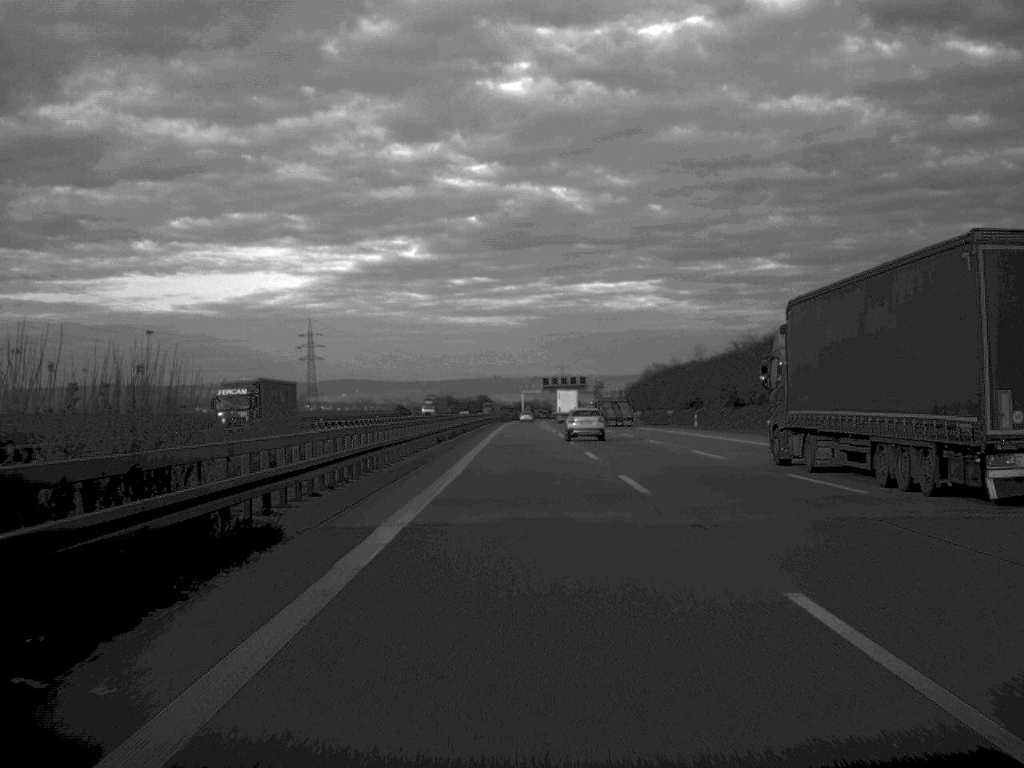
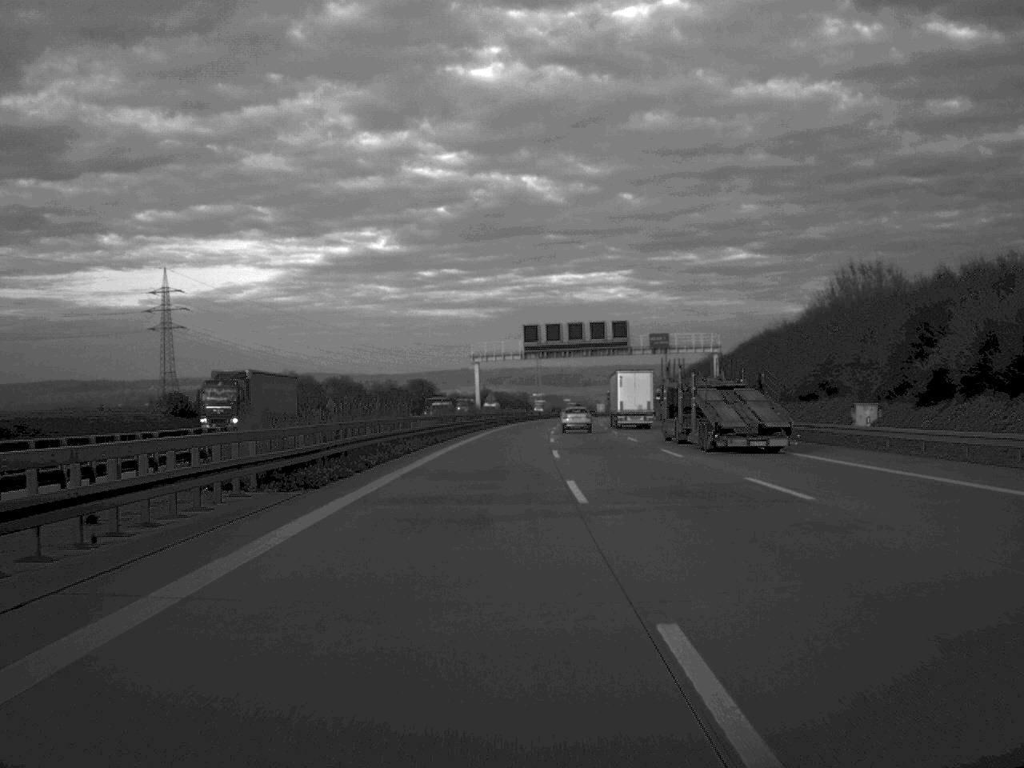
(+0.7, +153.6) m; +1°
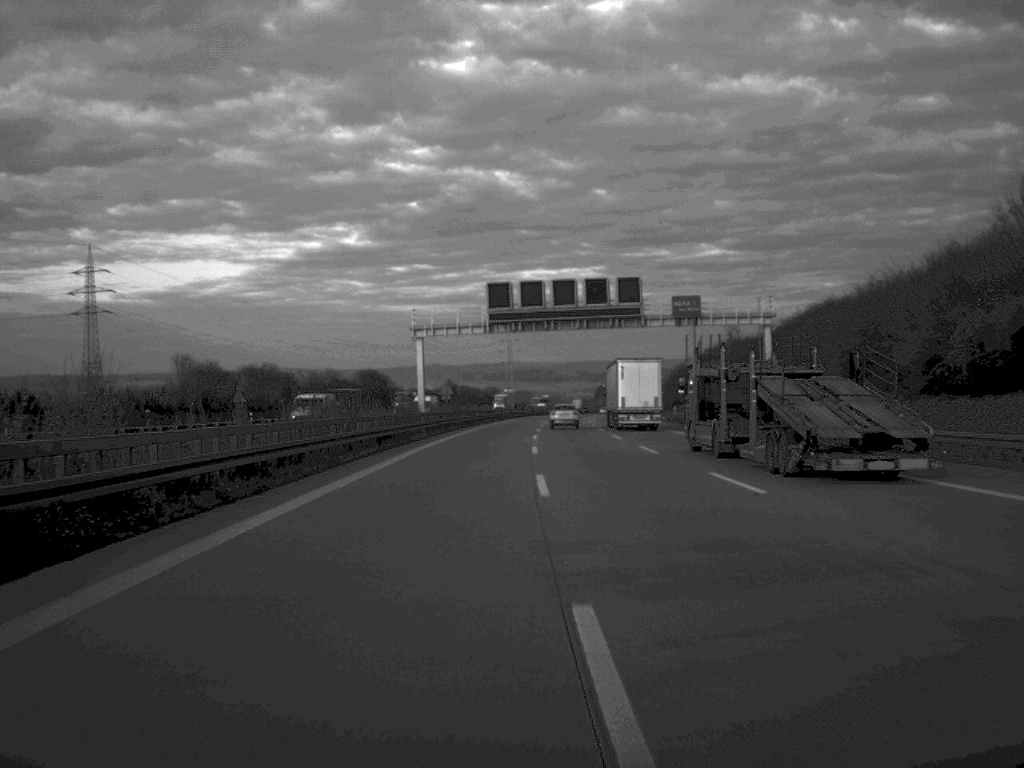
(+0.4, +34.8) m; +1°
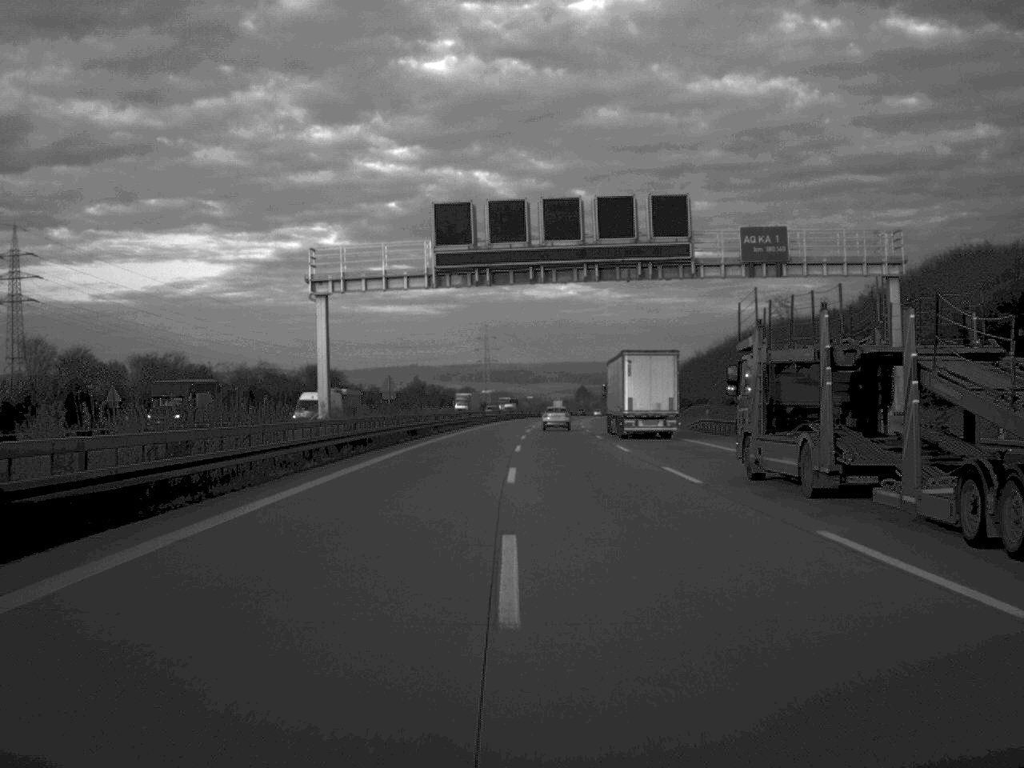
(+0.3, +30.7) m; +1°
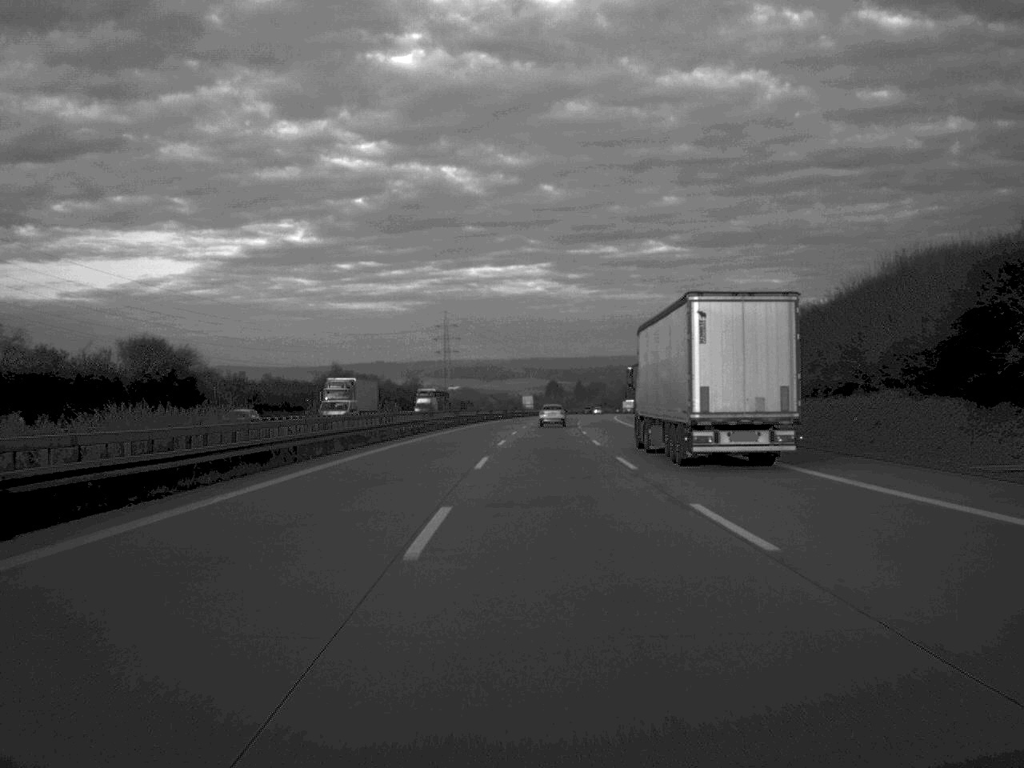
(+0.9, +64.7) m; +1°
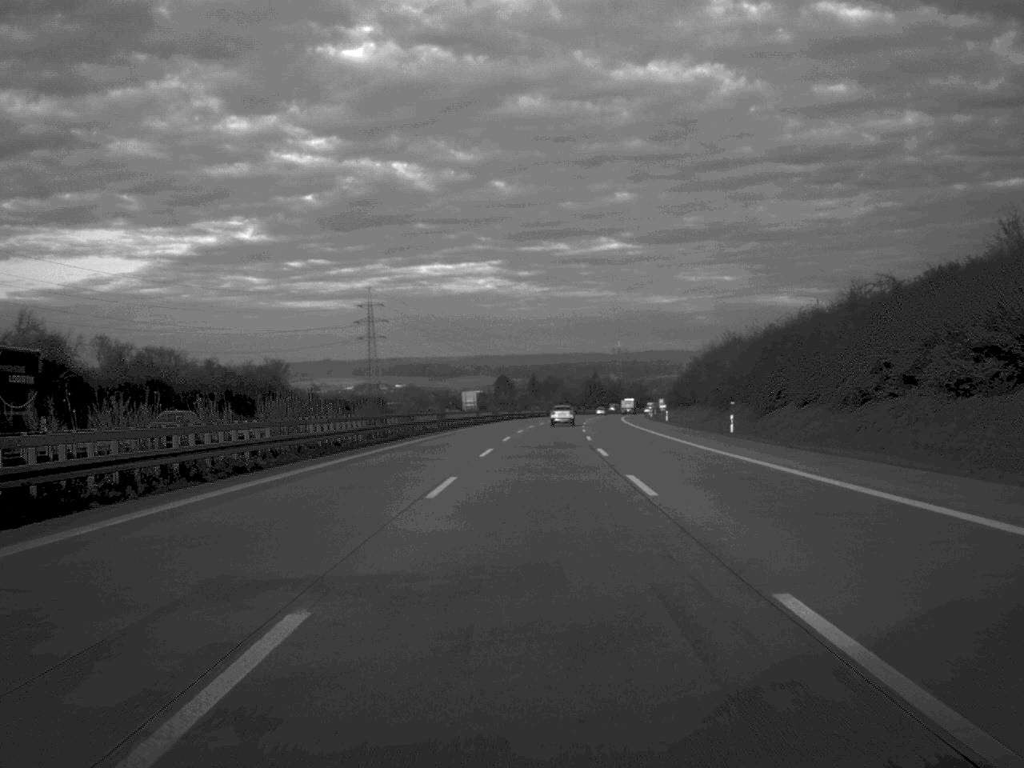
(+1.9, +96.8) m; +2°
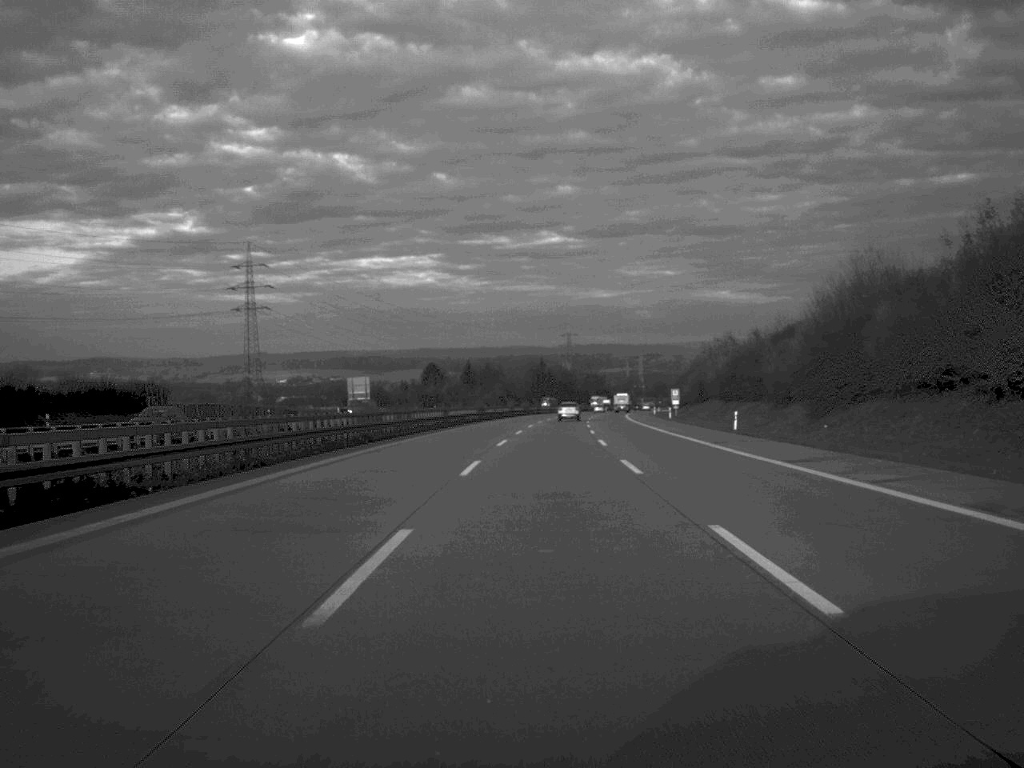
(+2.3, +99.3) m; +3°
